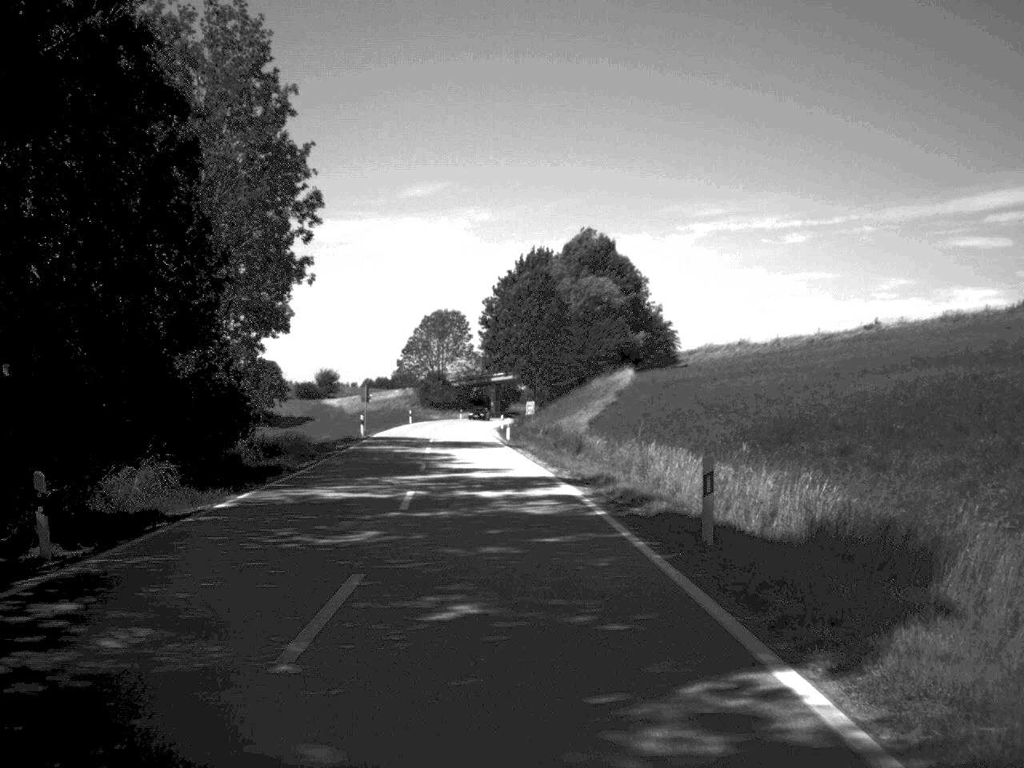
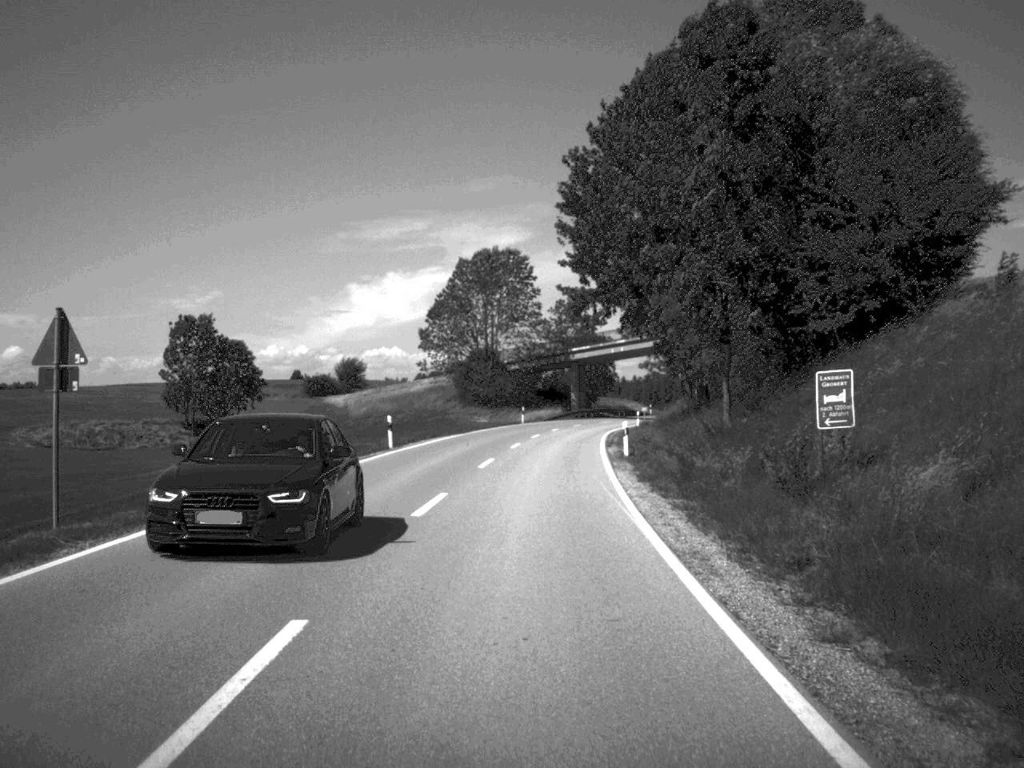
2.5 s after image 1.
(-2.8, +61.1) m; -3°
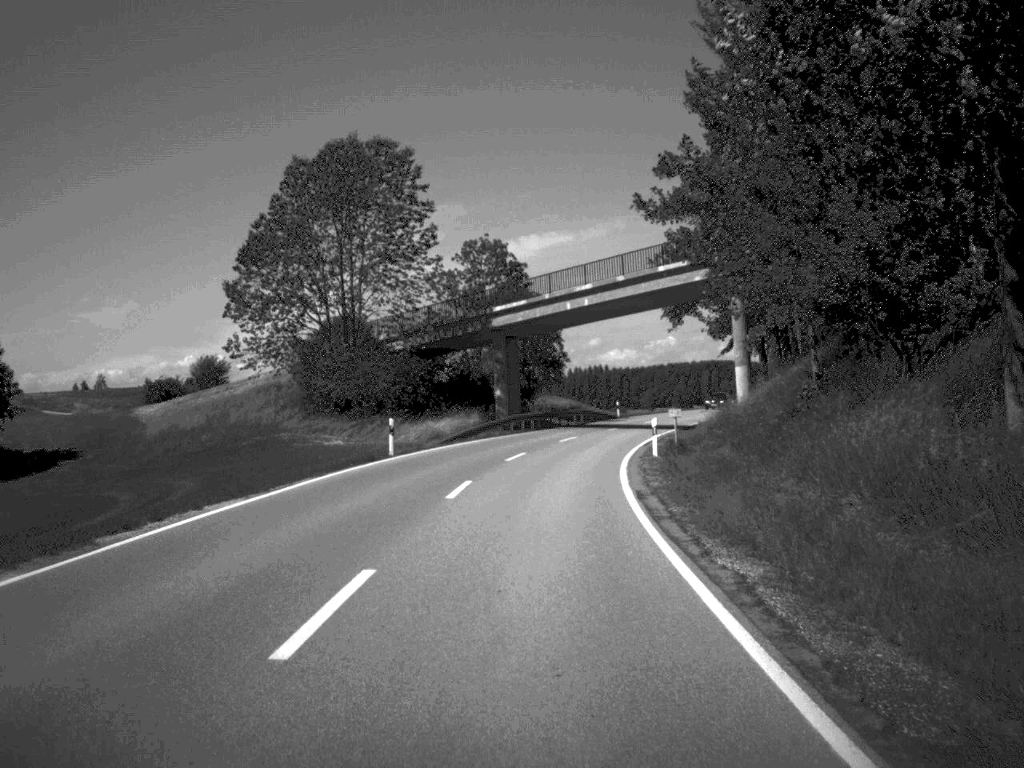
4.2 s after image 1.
(+1.2, +44.4) m; +4°
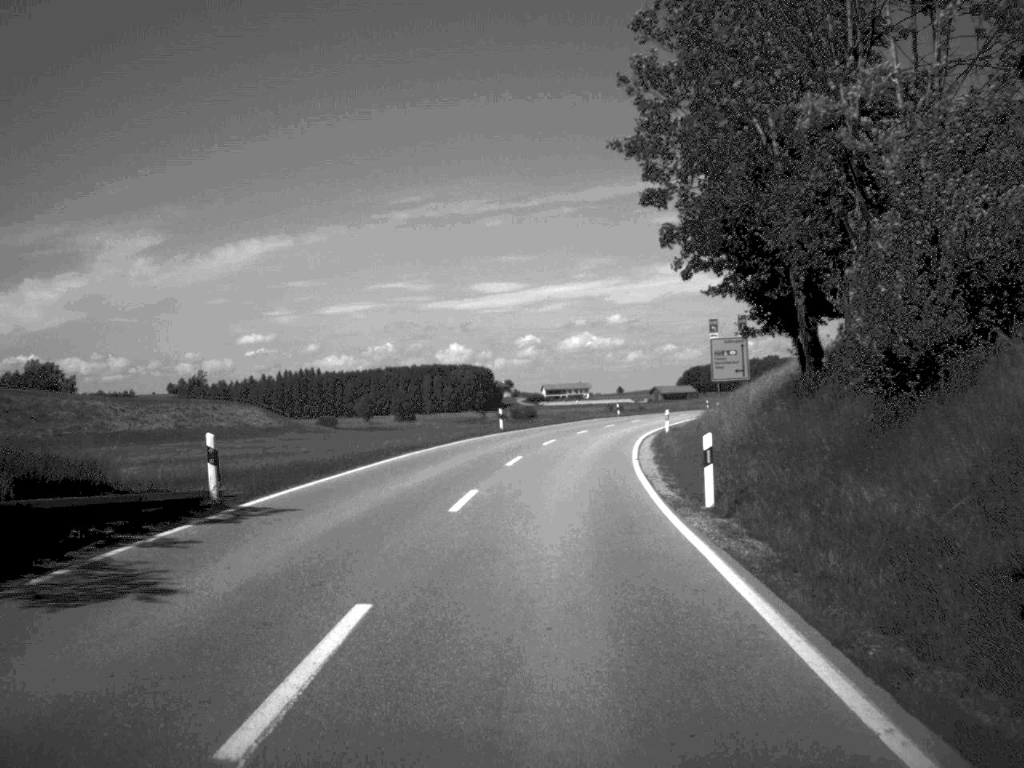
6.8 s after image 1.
(+6.1, +60.4) m; +12°
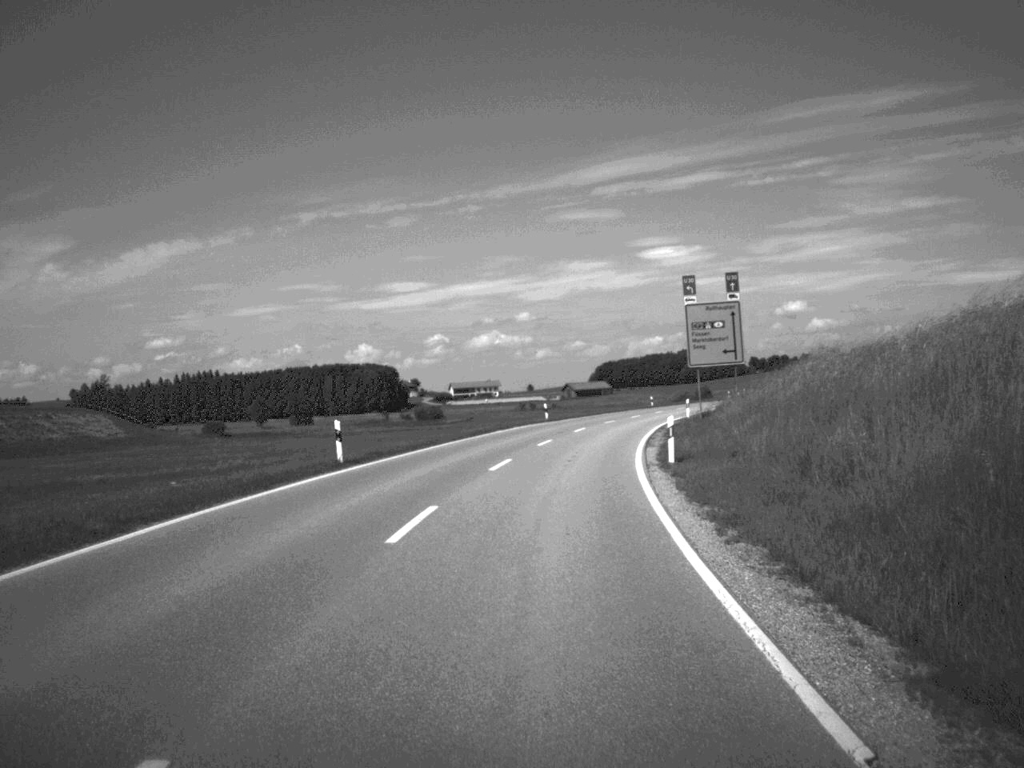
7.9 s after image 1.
(+1.0, +27.5) m; +4°
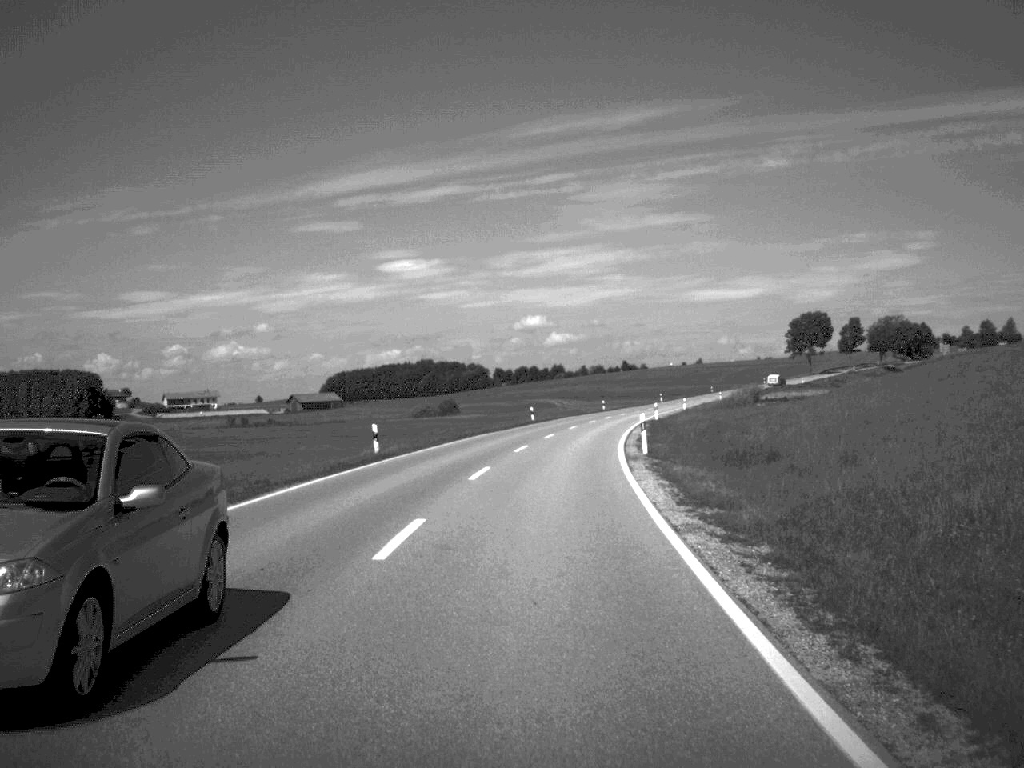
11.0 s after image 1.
(+7.0, +70.2) m; +11°
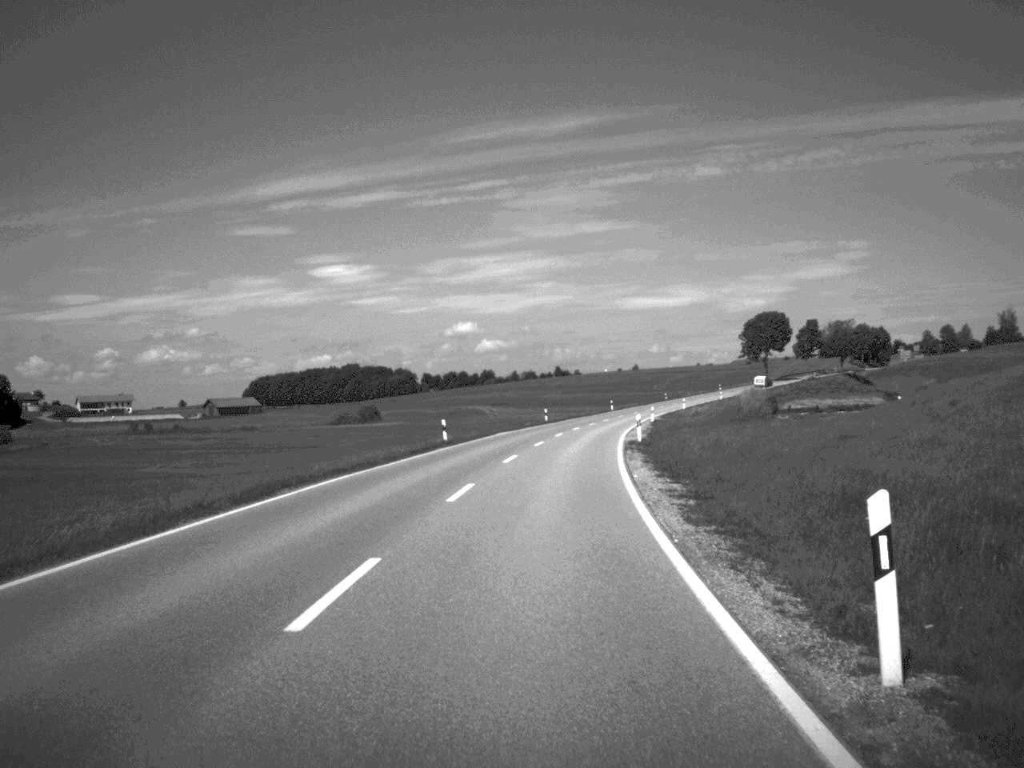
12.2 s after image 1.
(+0.7, +27.2) m; +3°
